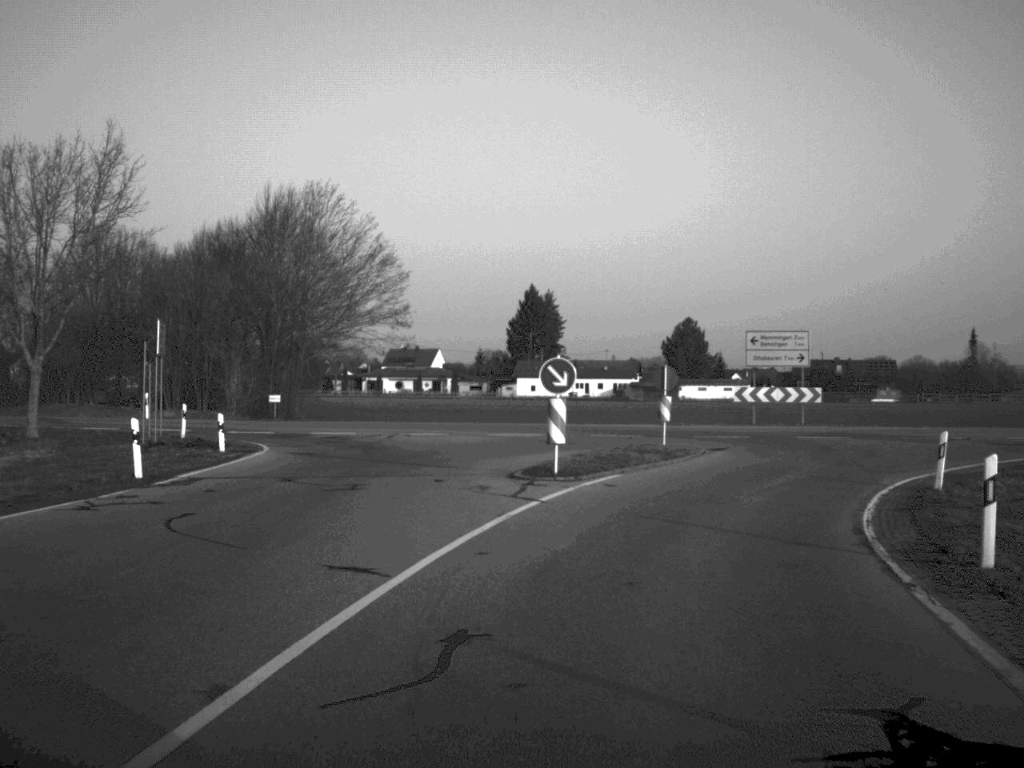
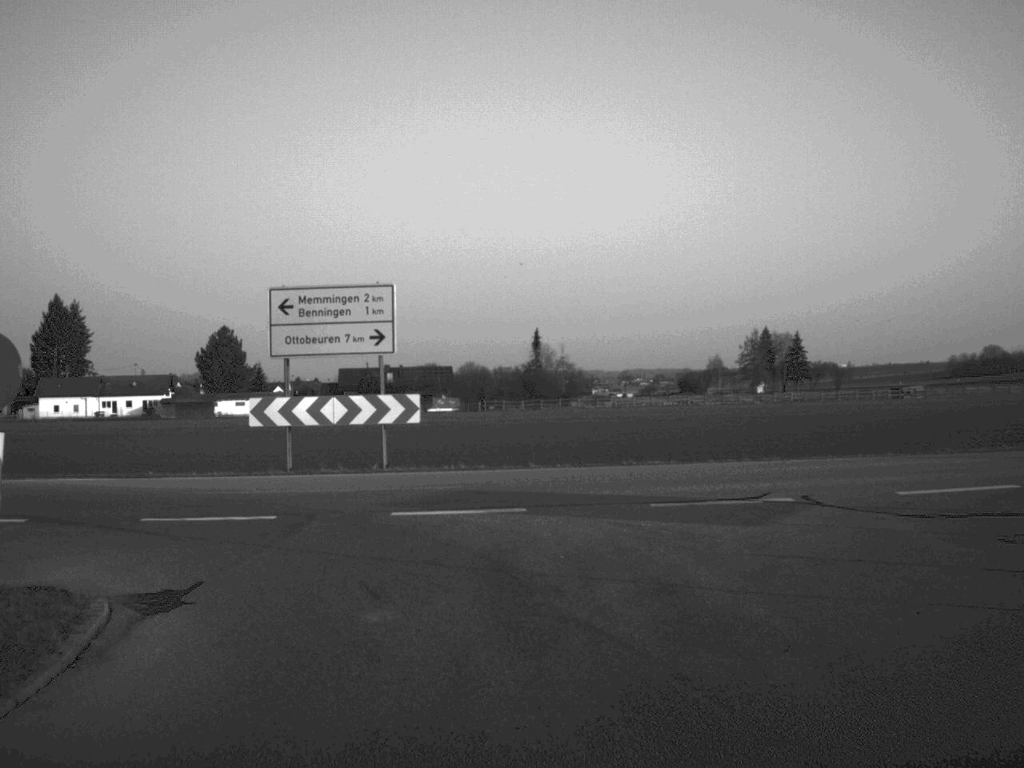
(+3.4, +21.0) m; +21°
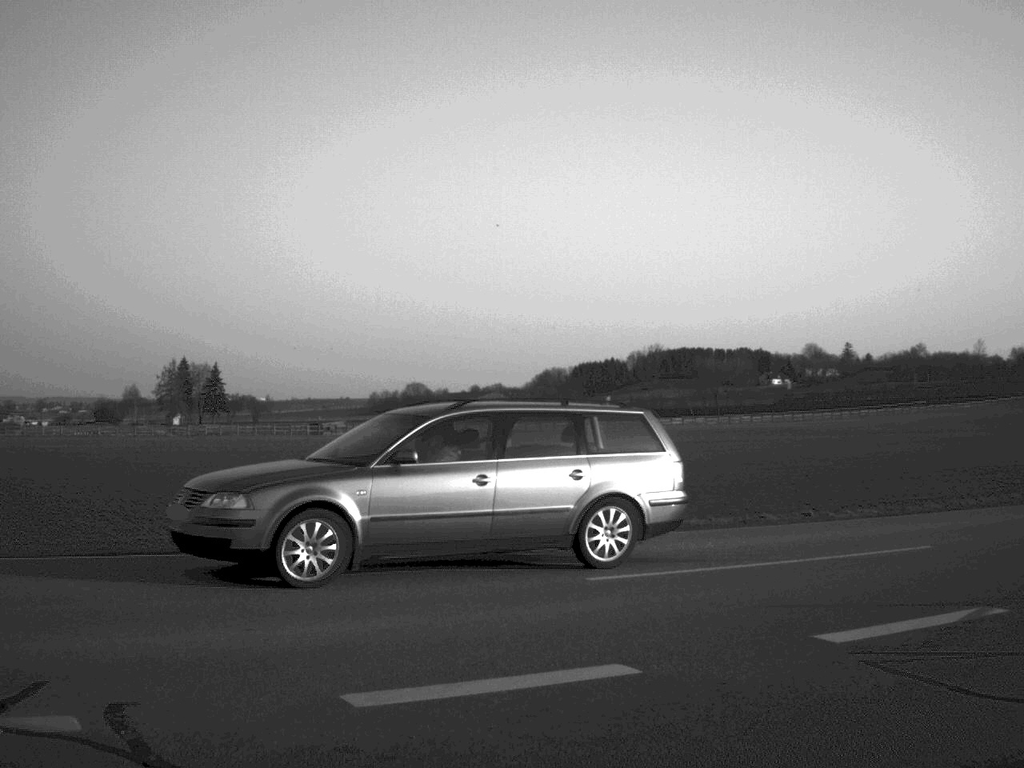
(+1.9, +9.1) m; +26°
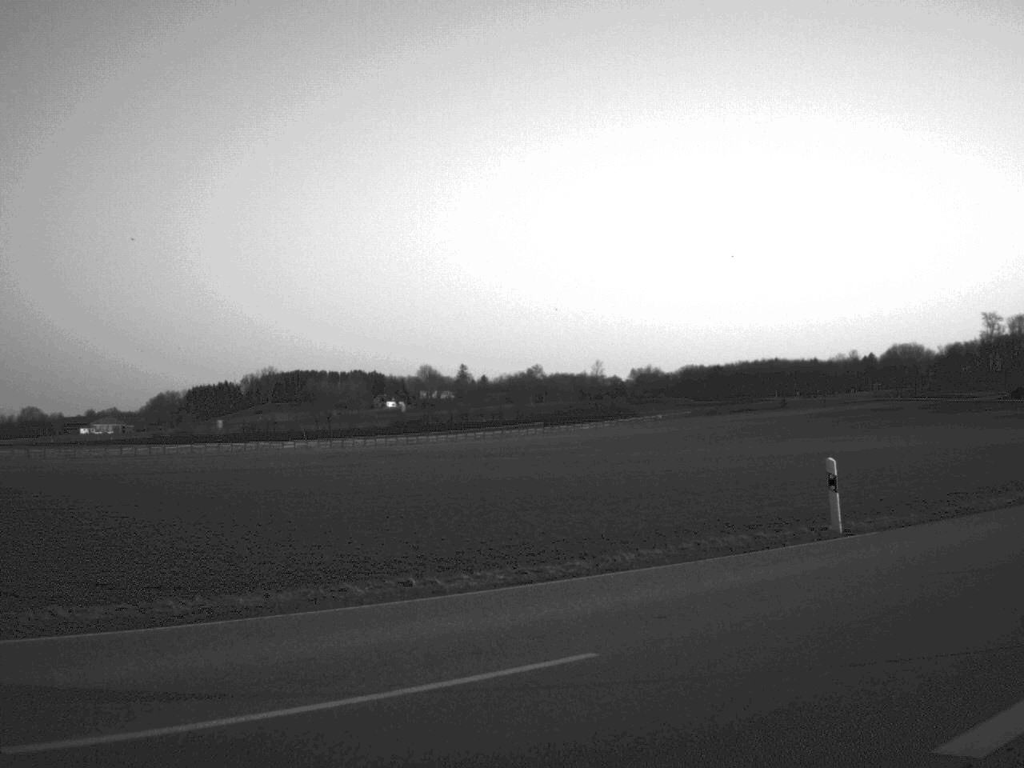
(+0.7, +4.7) m; +17°
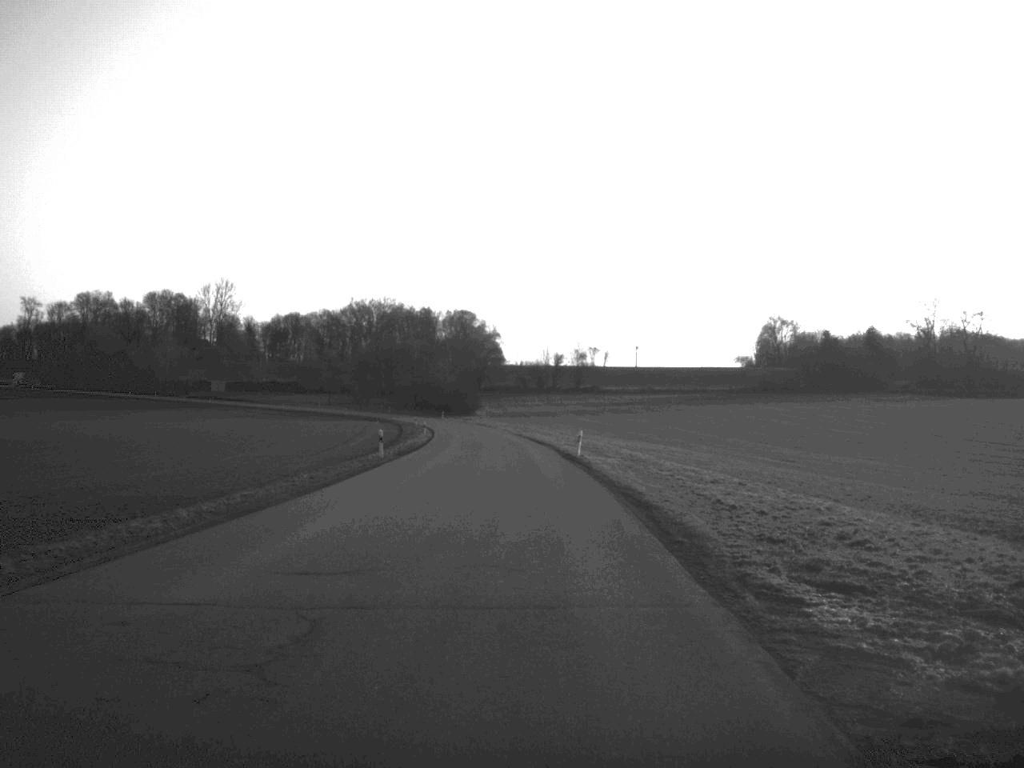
(+8.6, +16.0) m; +42°
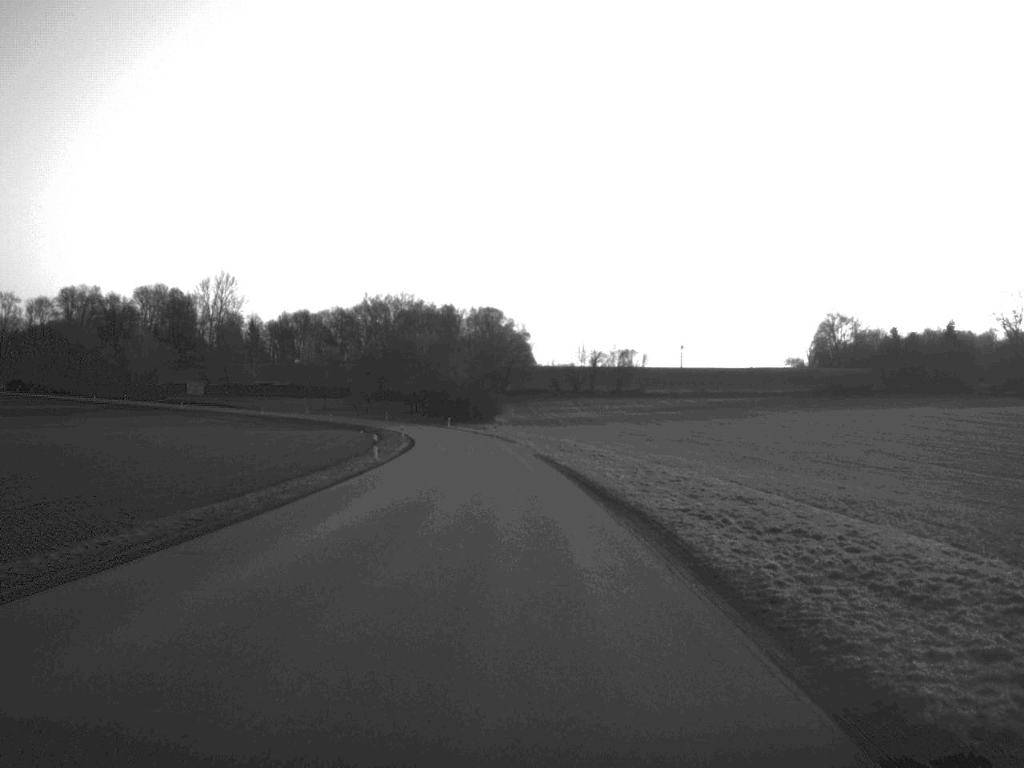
(-0.1, +44.6) m; -2°
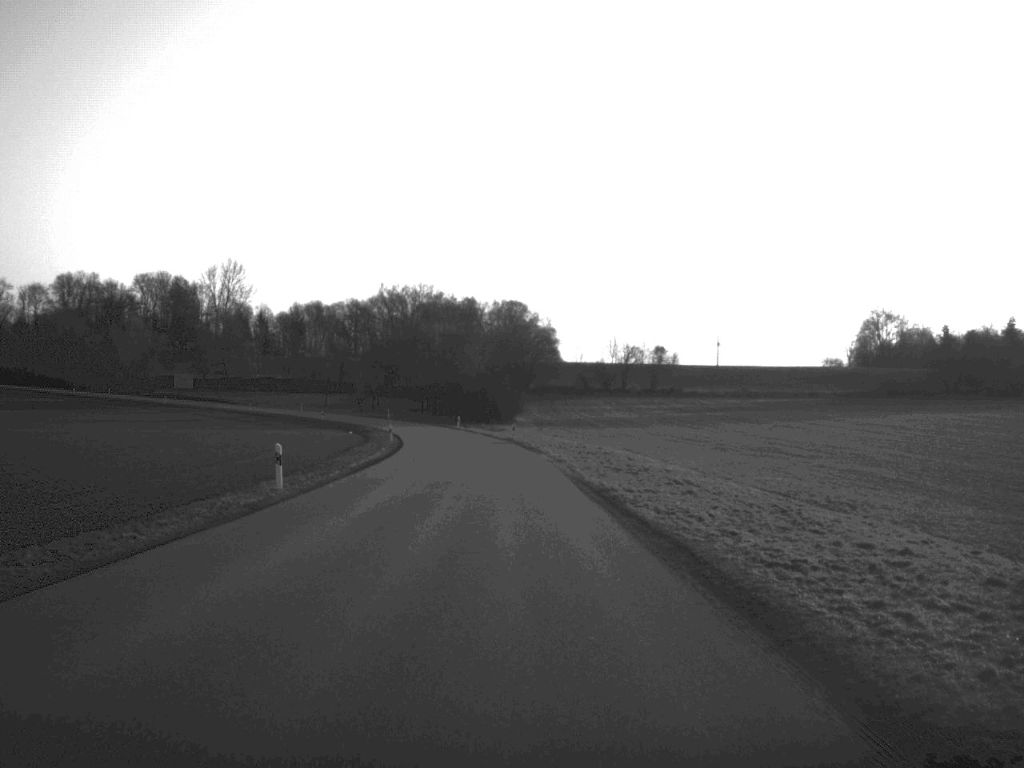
(-0.2, +25.1) m; -1°
